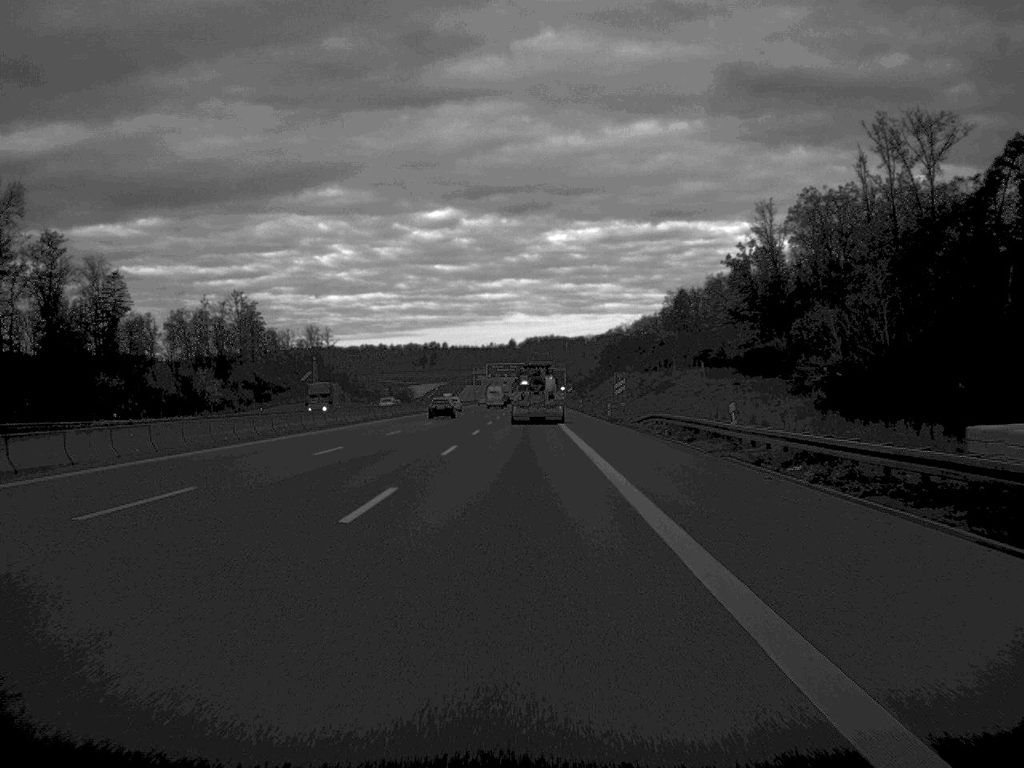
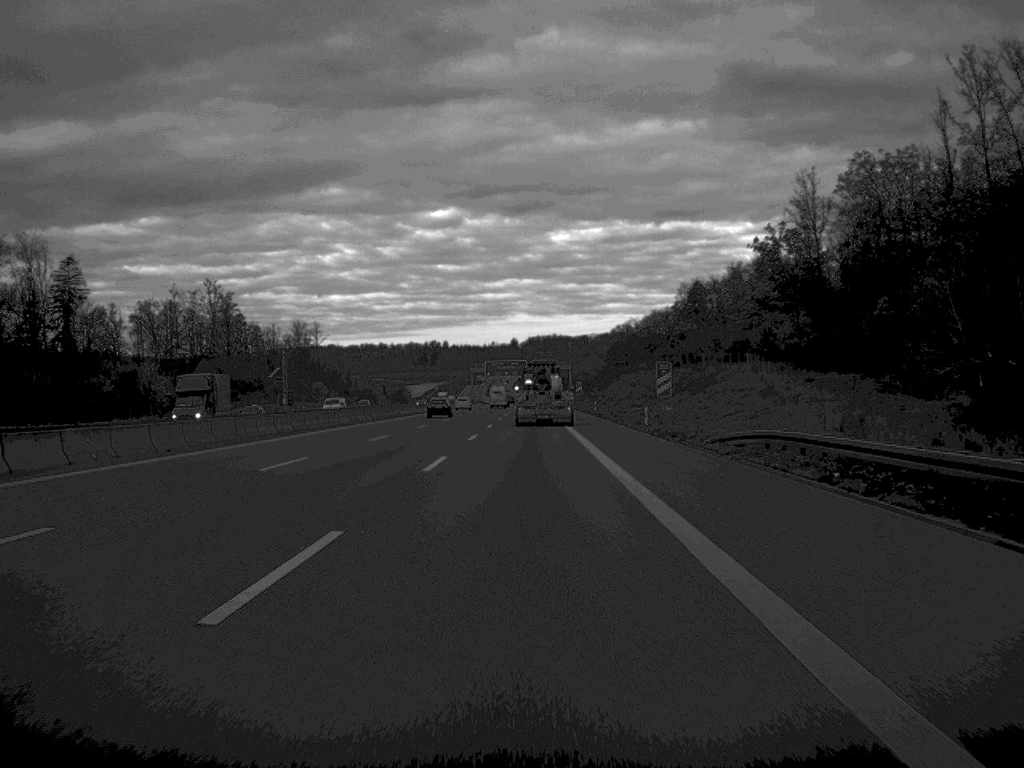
(0.0, +24.8) m; 0°
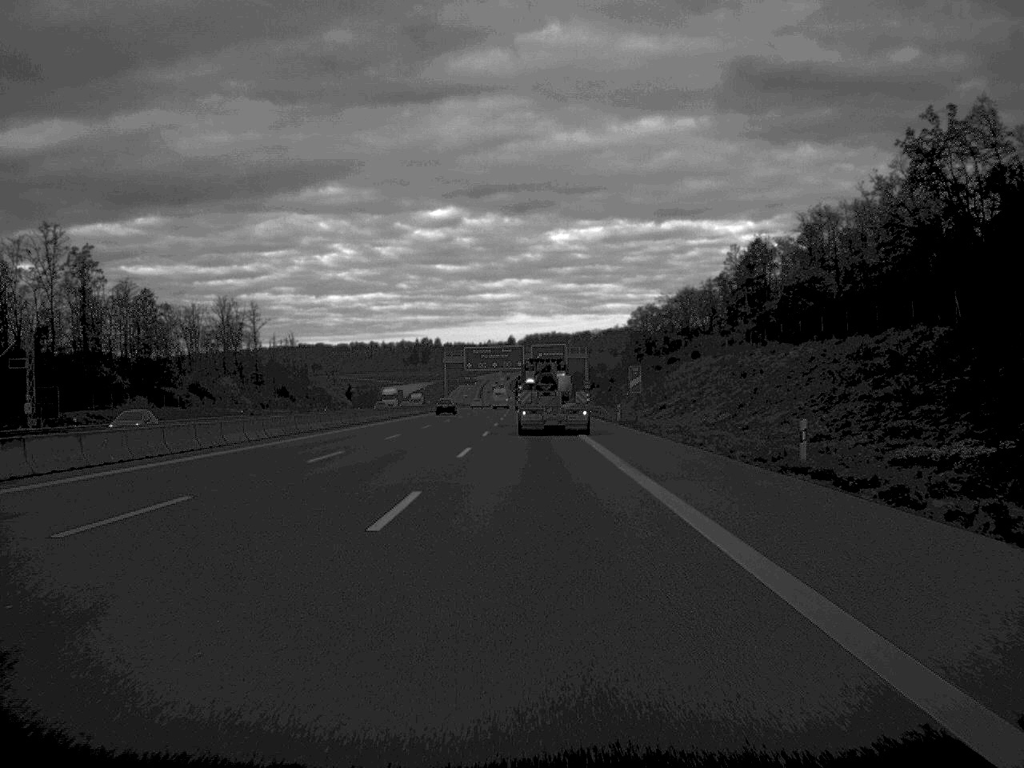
(0.0, +83.4) m; 0°
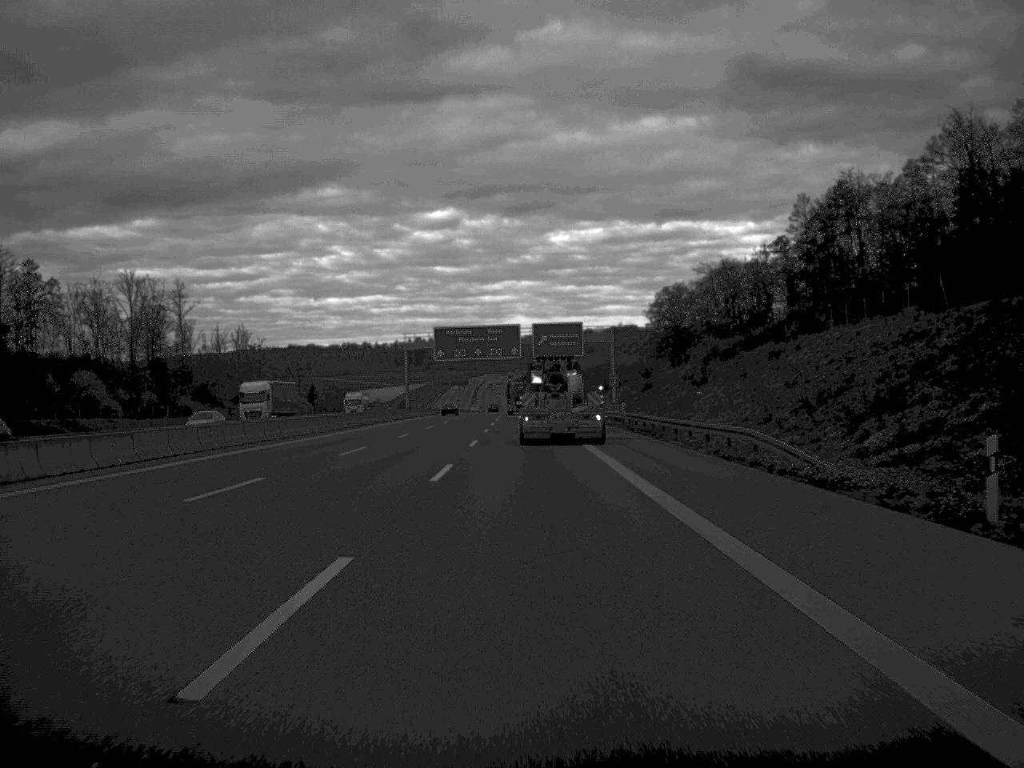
(0.0, +62.4) m; 0°
